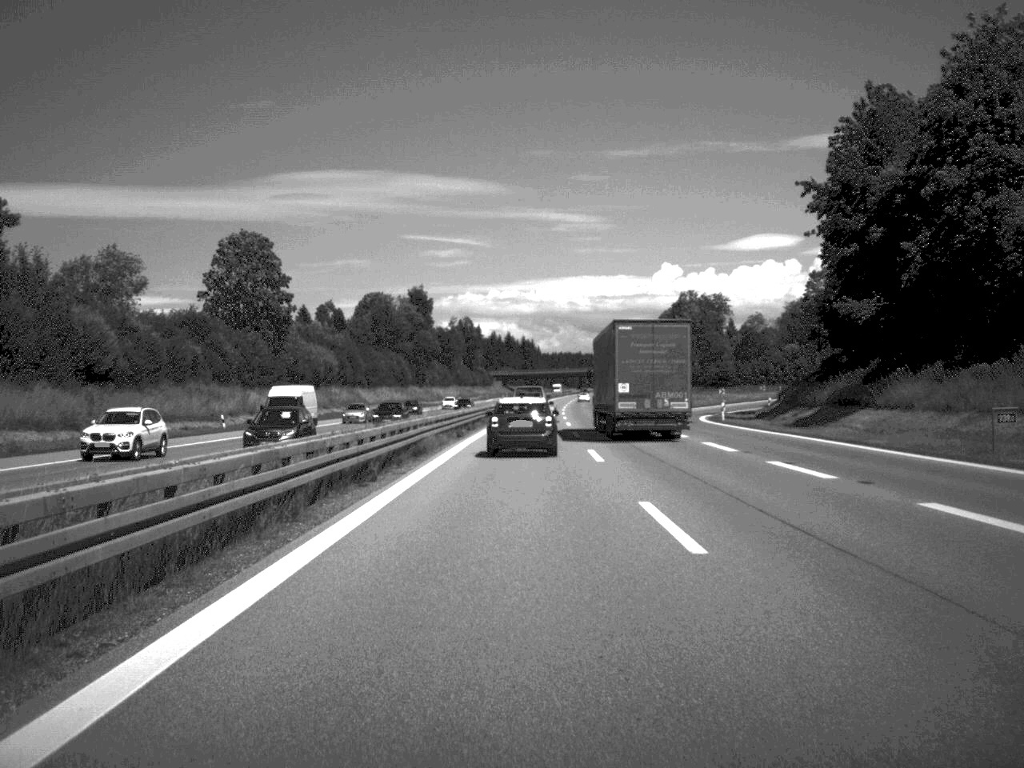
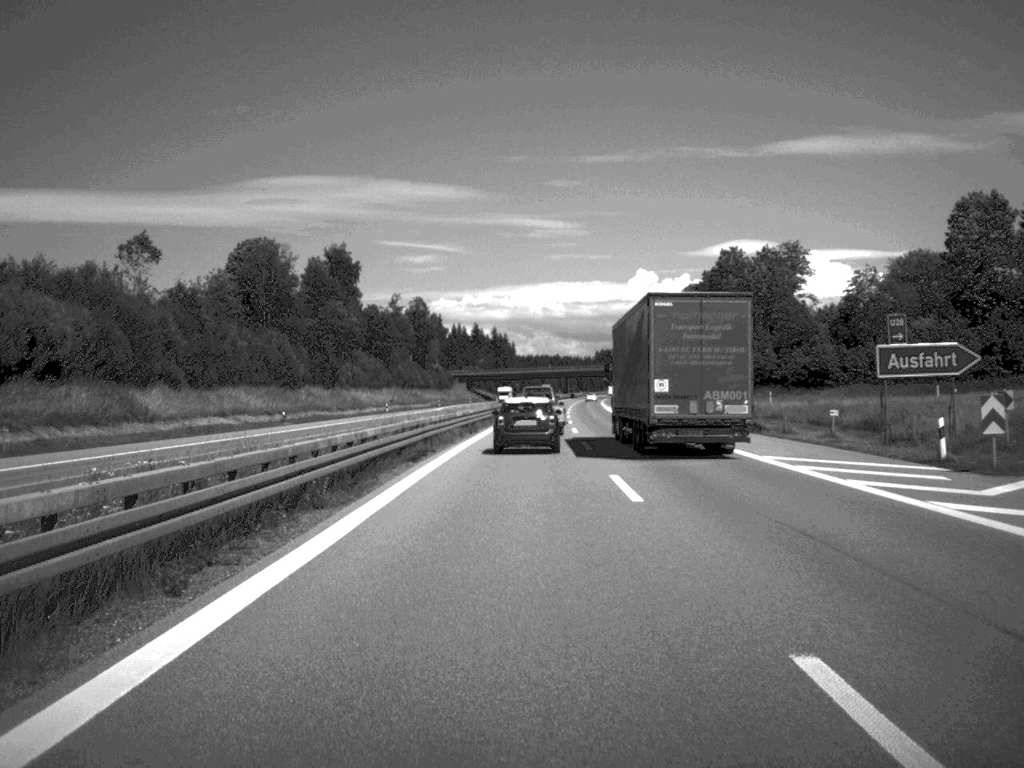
(+0.7, +82.0) m; +1°
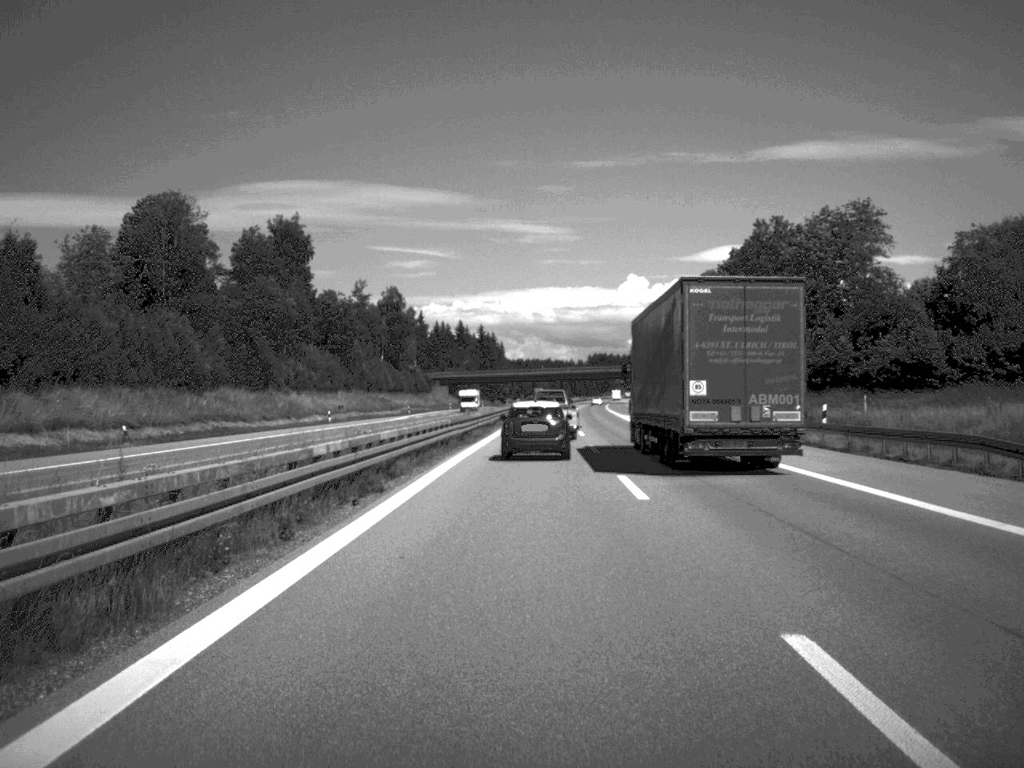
(+0.1, +34.5) m; 0°
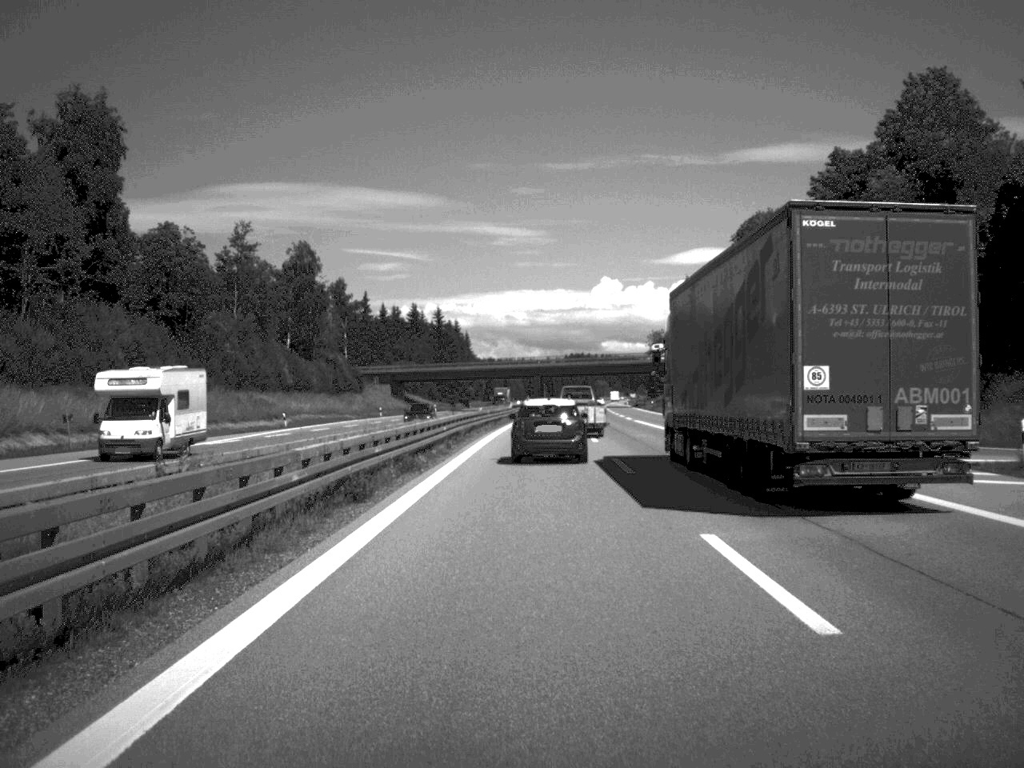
(+0.6, +64.9) m; +1°
